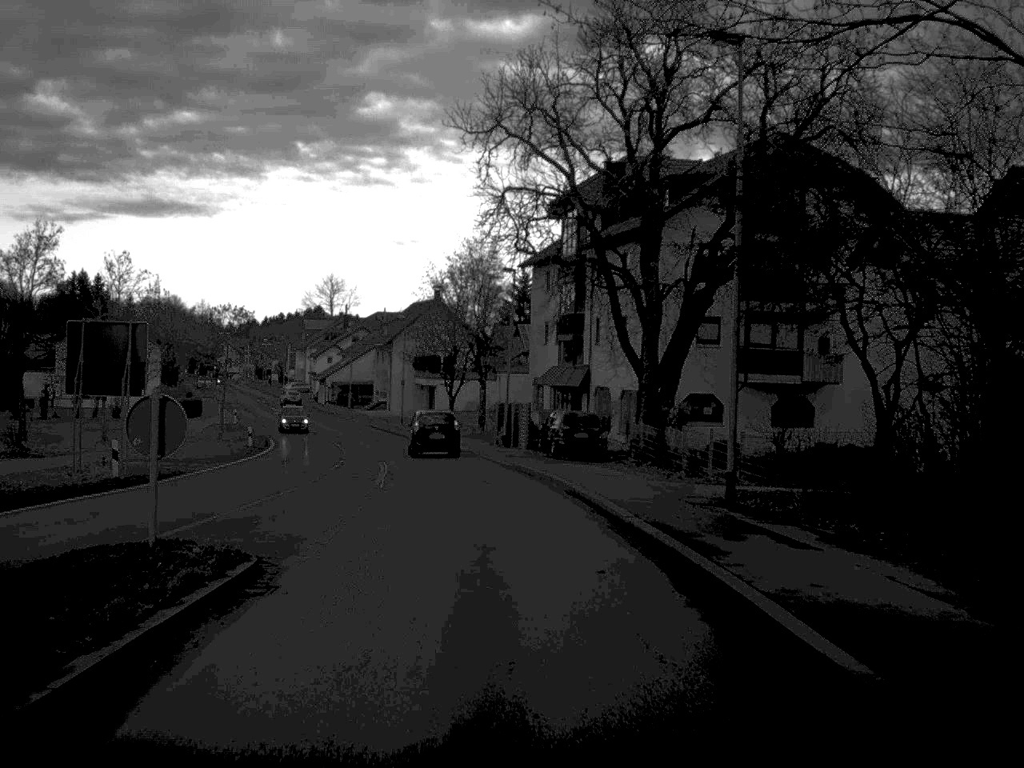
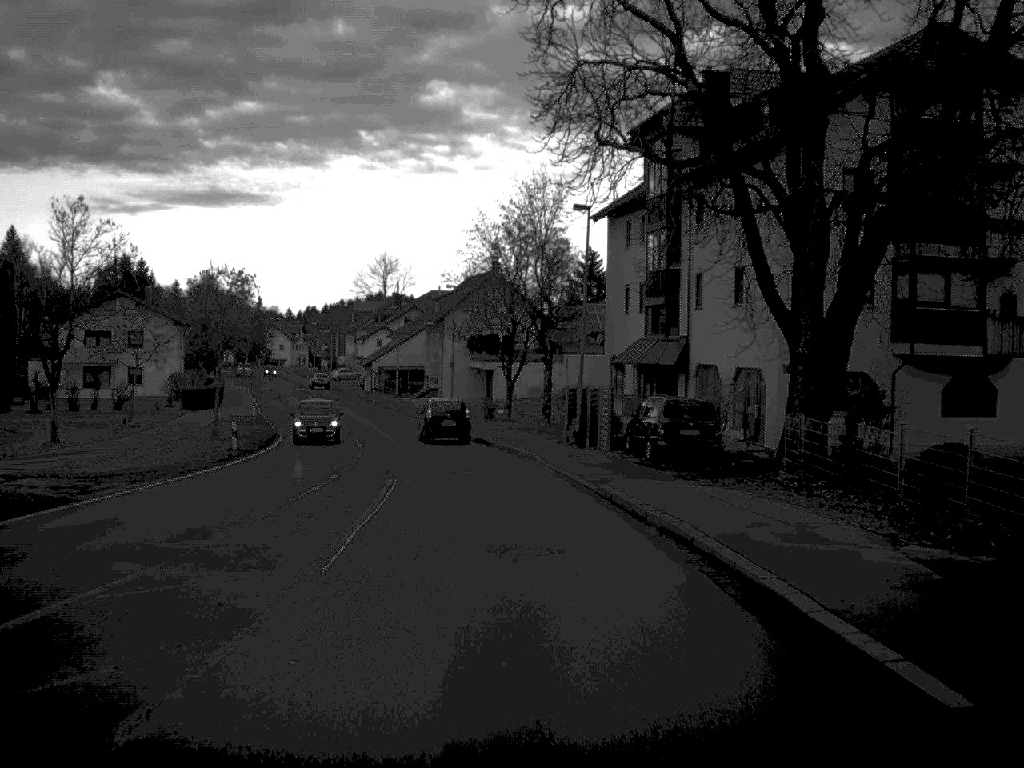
(-0.4, +14.3) m; -3°
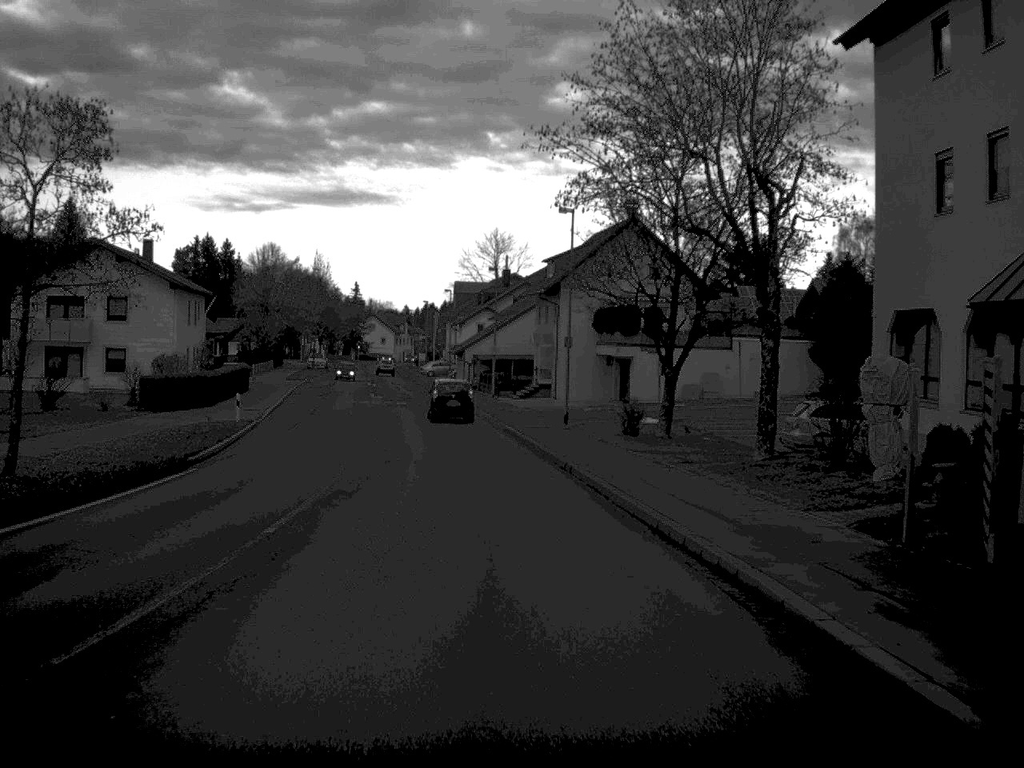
(-1.3, +30.4) m; -6°
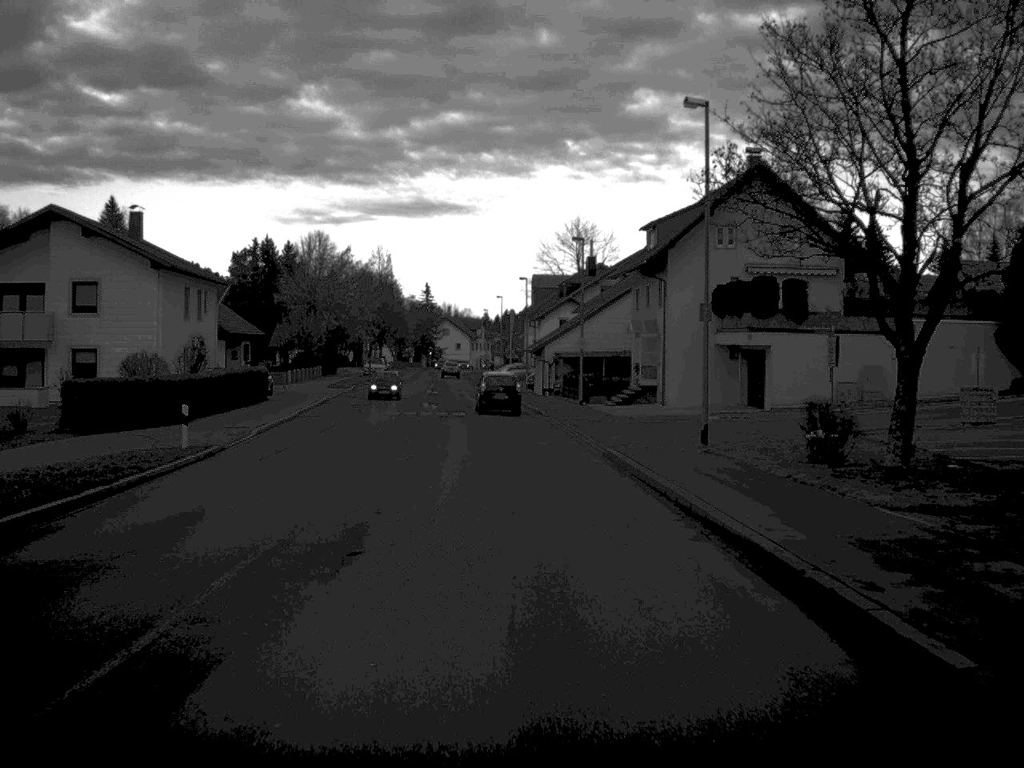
(-0.6, +16.9) m; -4°
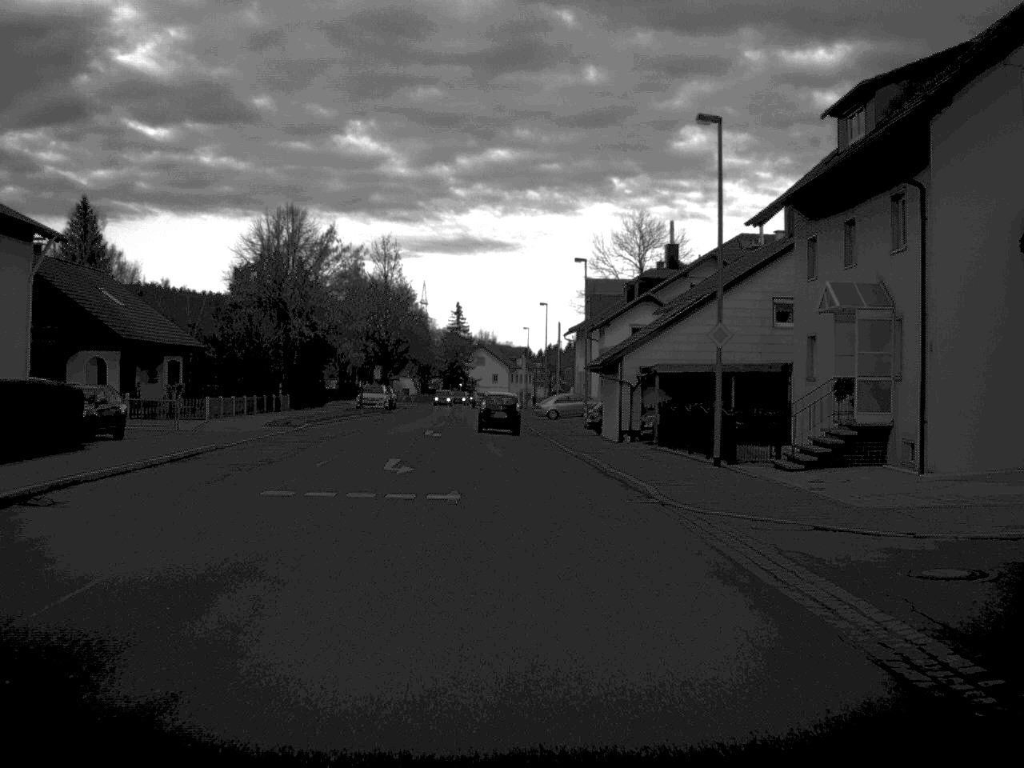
(-0.6, +30.6) m; -2°
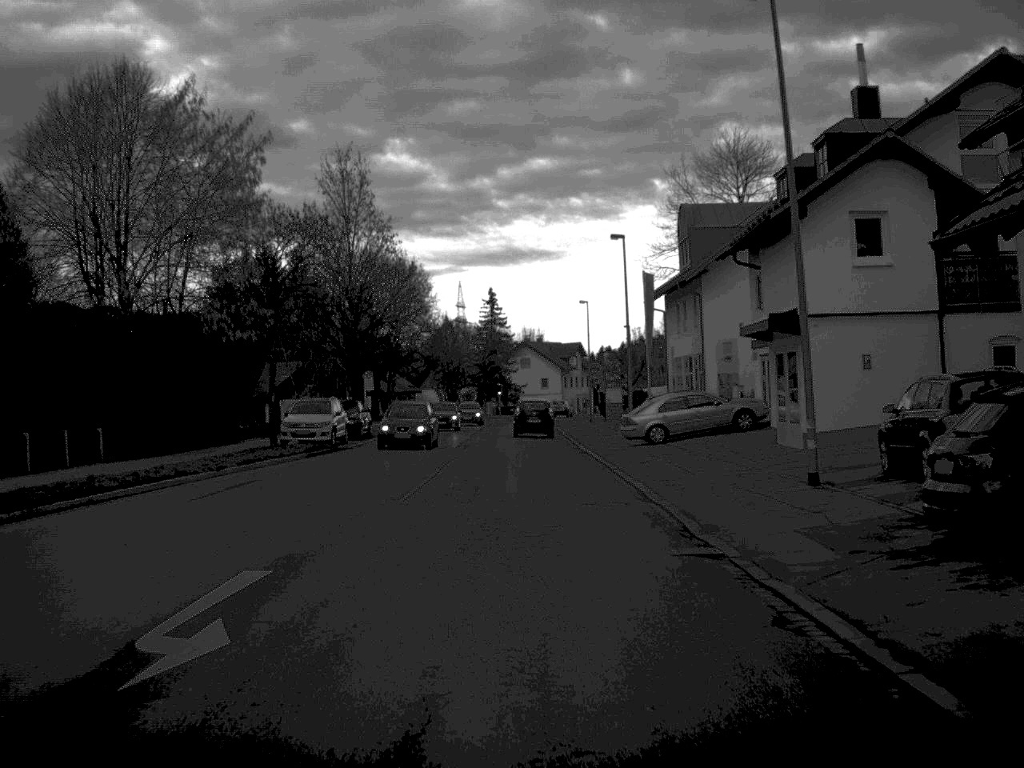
(-0.8, +38.5) m; -2°
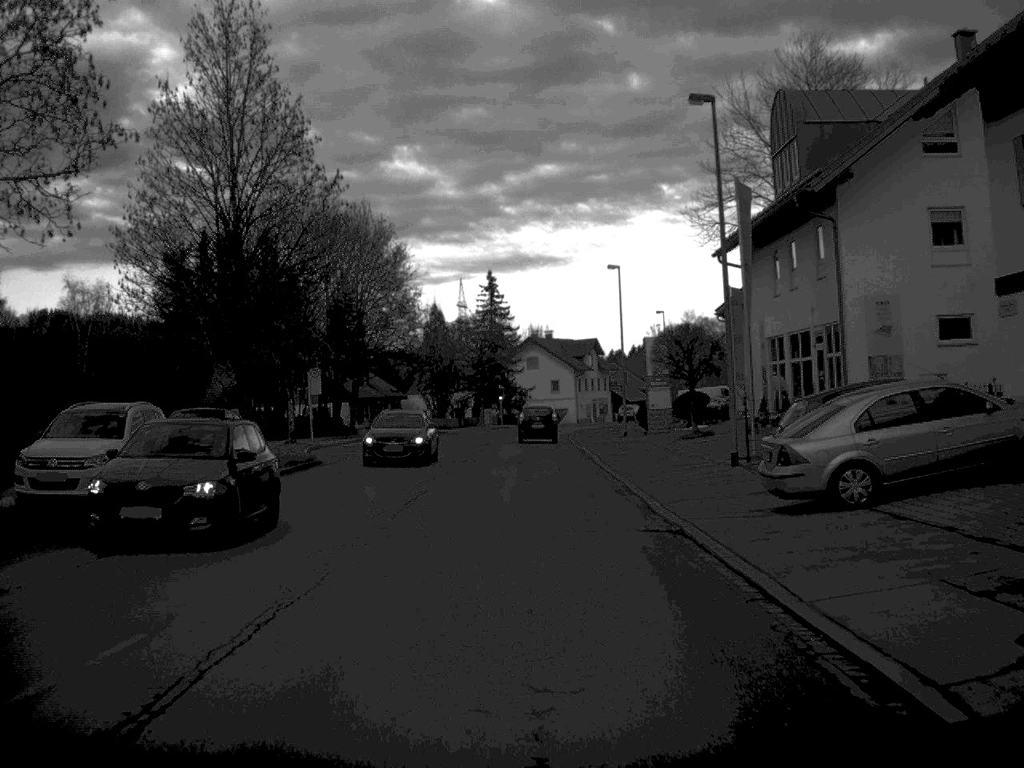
(-0.1, +23.4) m; 0°
